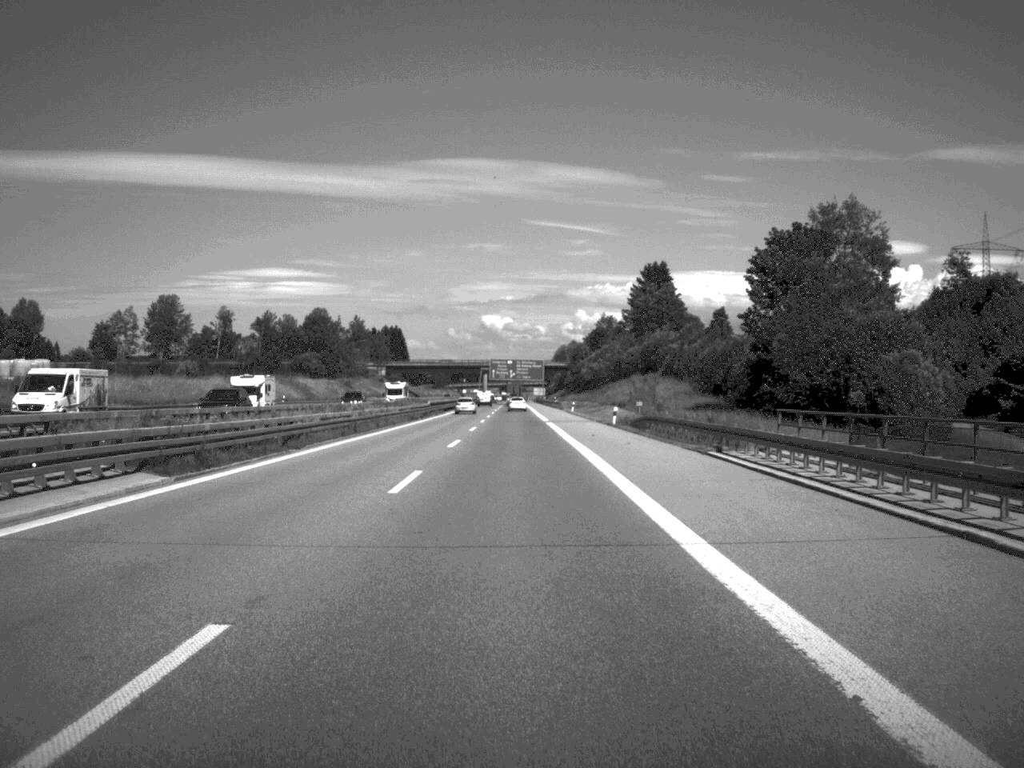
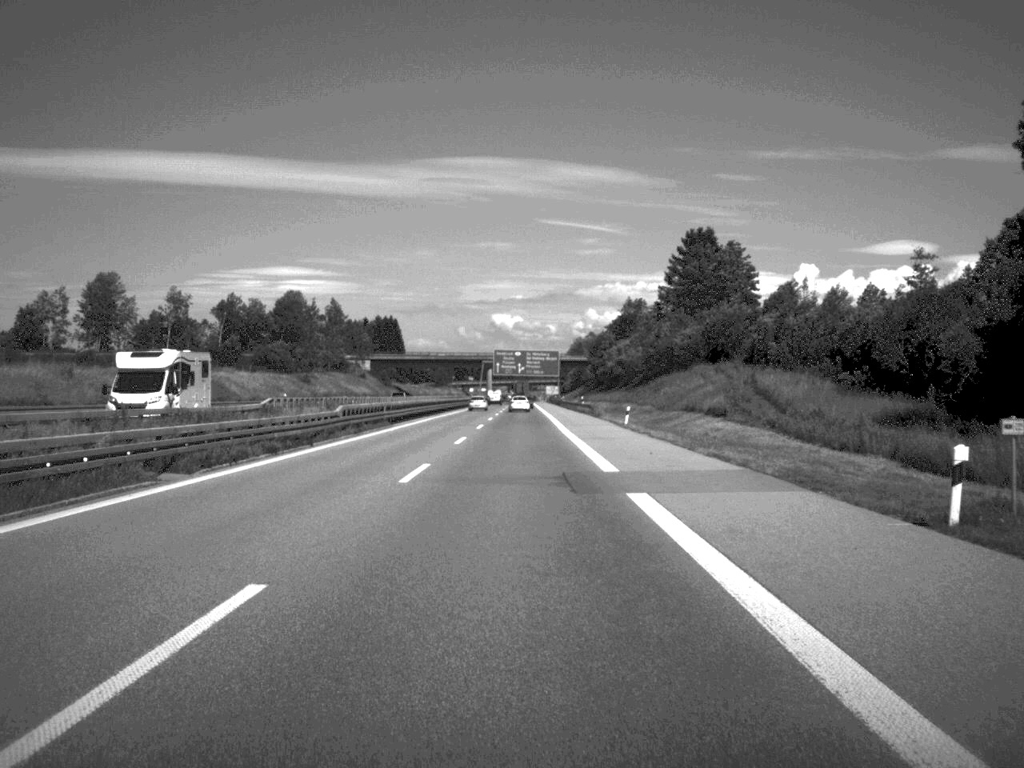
(-0.3, +52.6) m; -1°
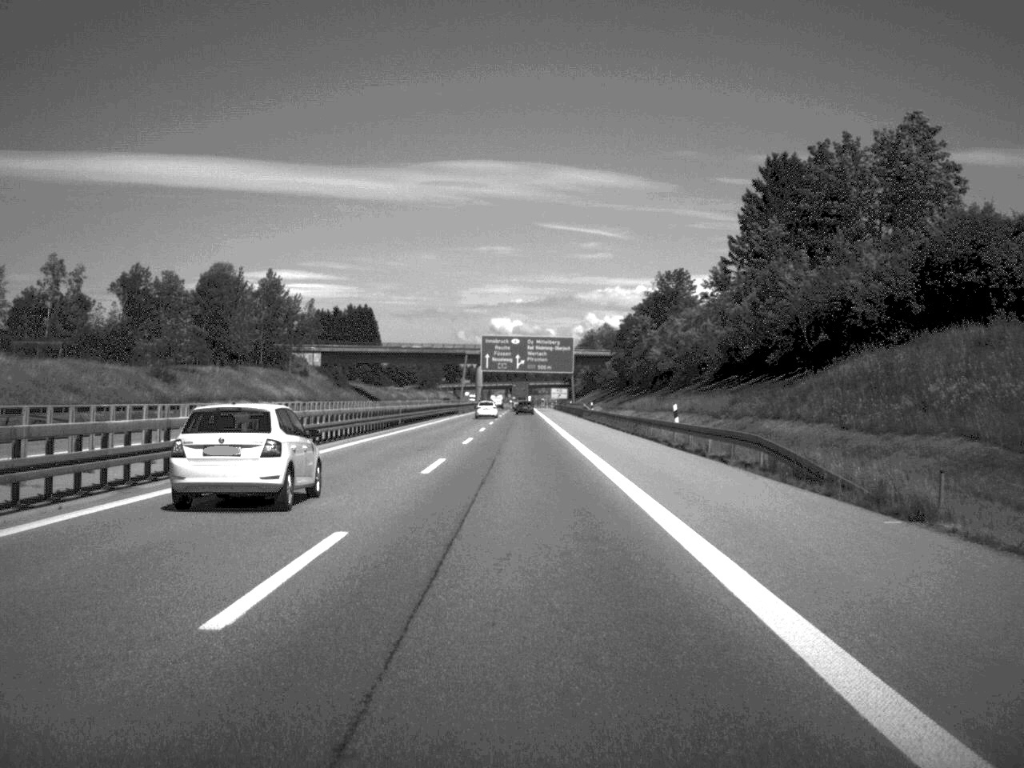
(-0.2, +68.3) m; 0°
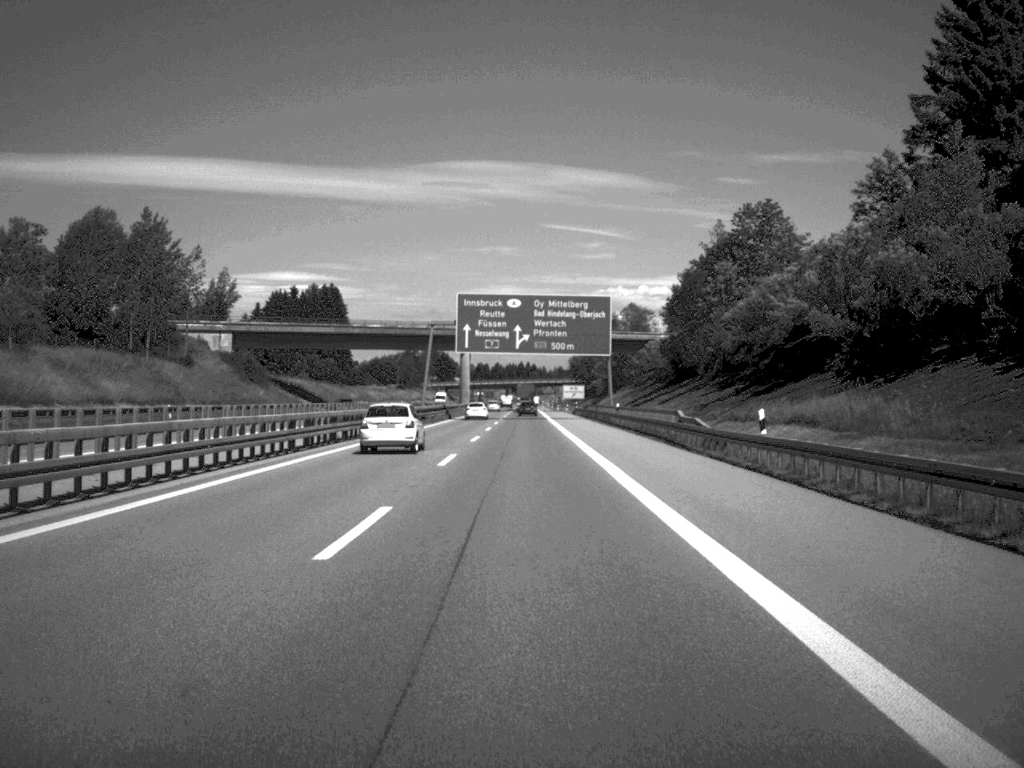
(-0.2, +67.2) m; 0°
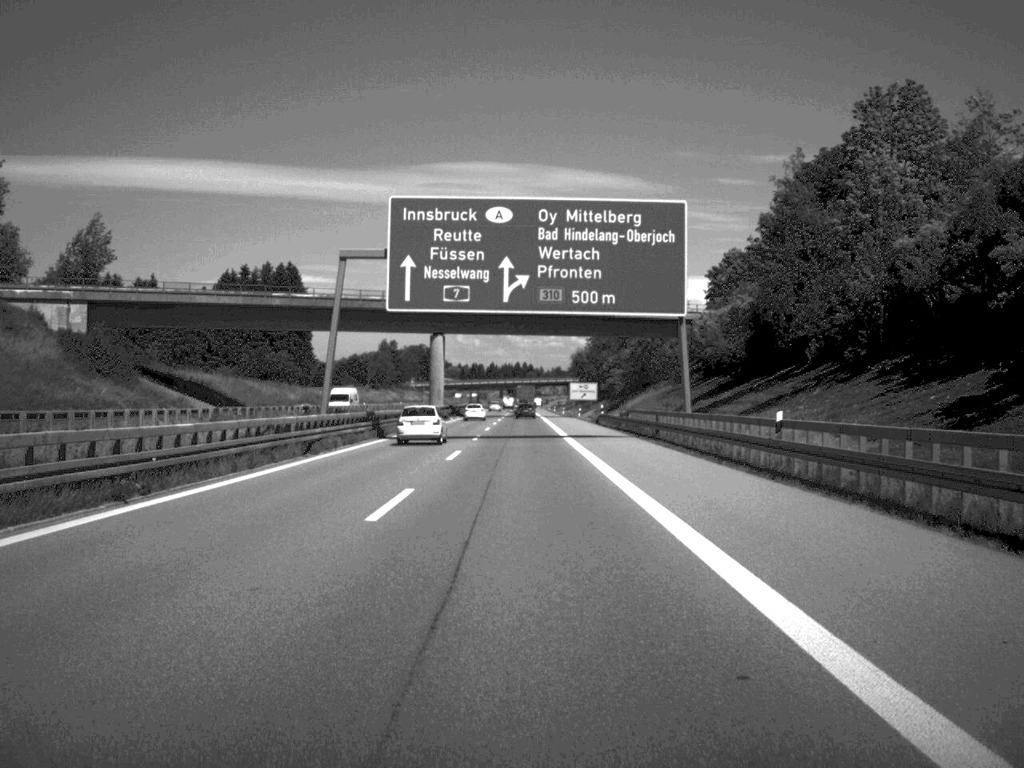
(0.0, +48.6) m; 0°
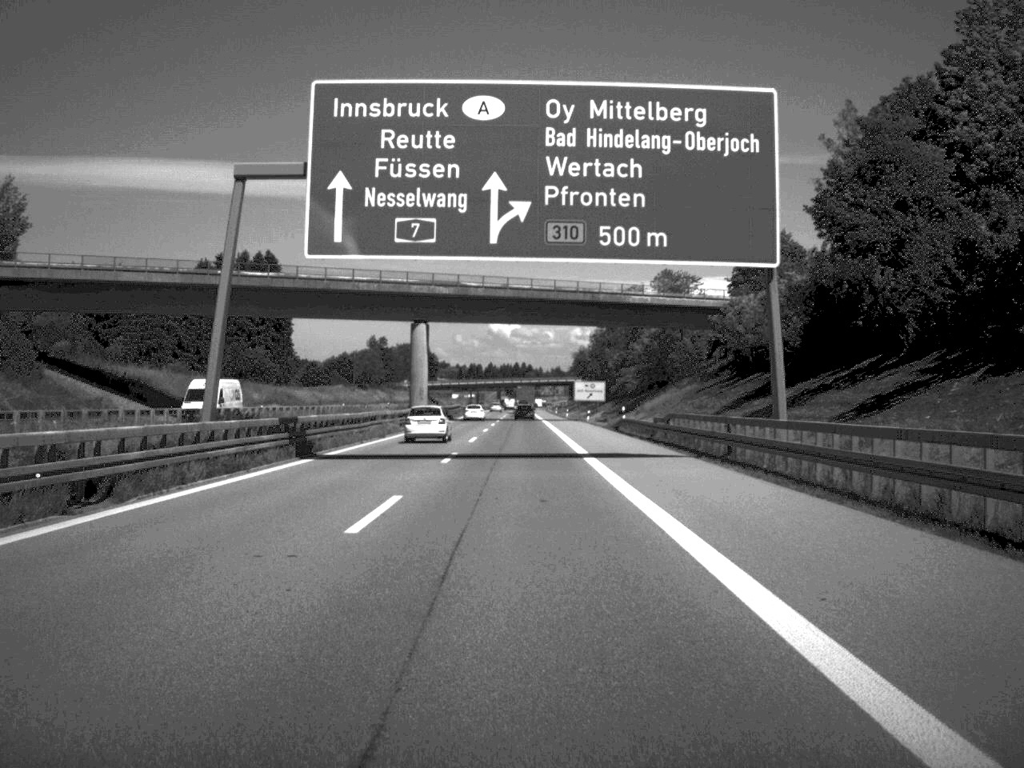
(0.0, +19.3) m; 0°
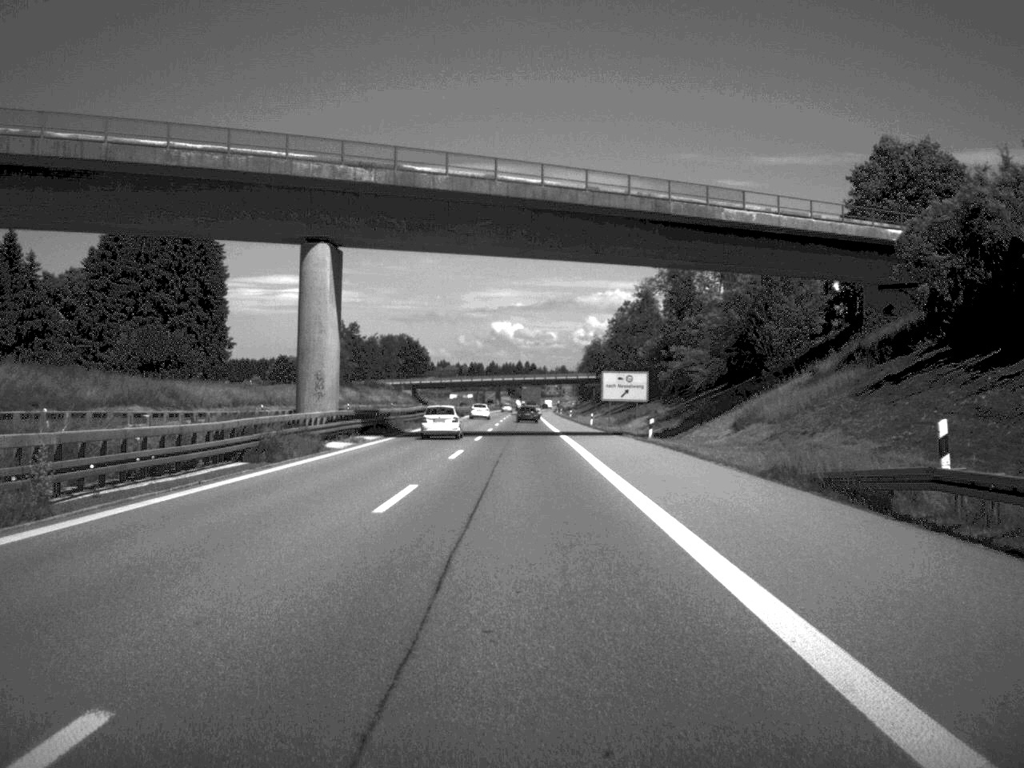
(-0.1, +50.6) m; 0°
